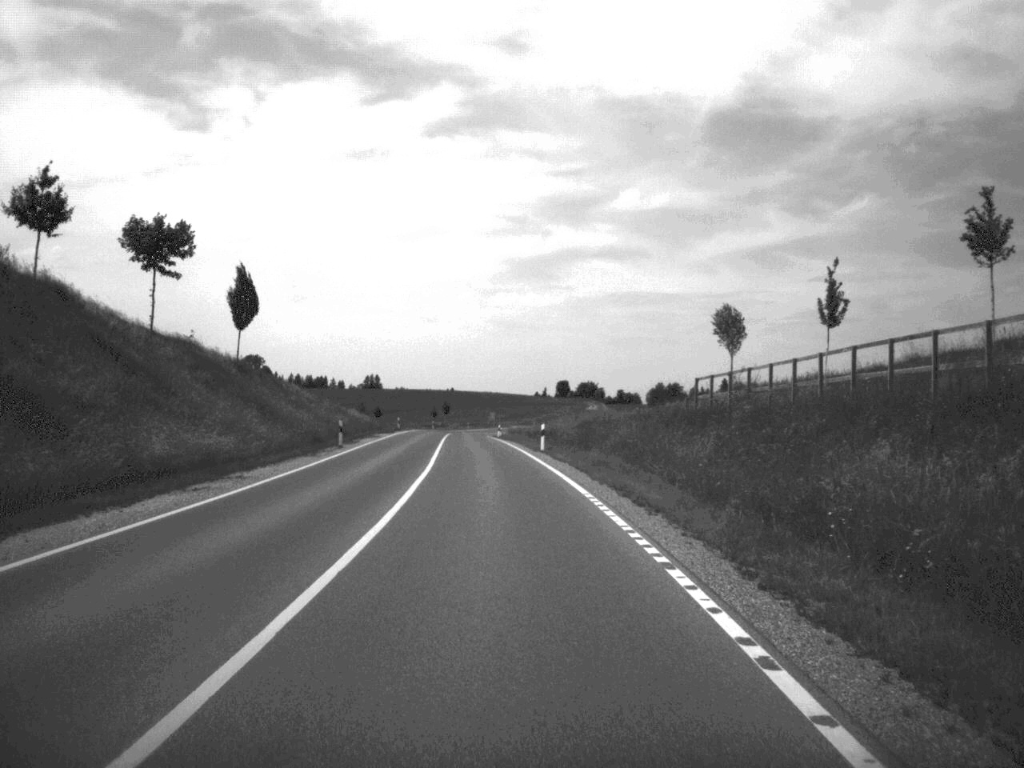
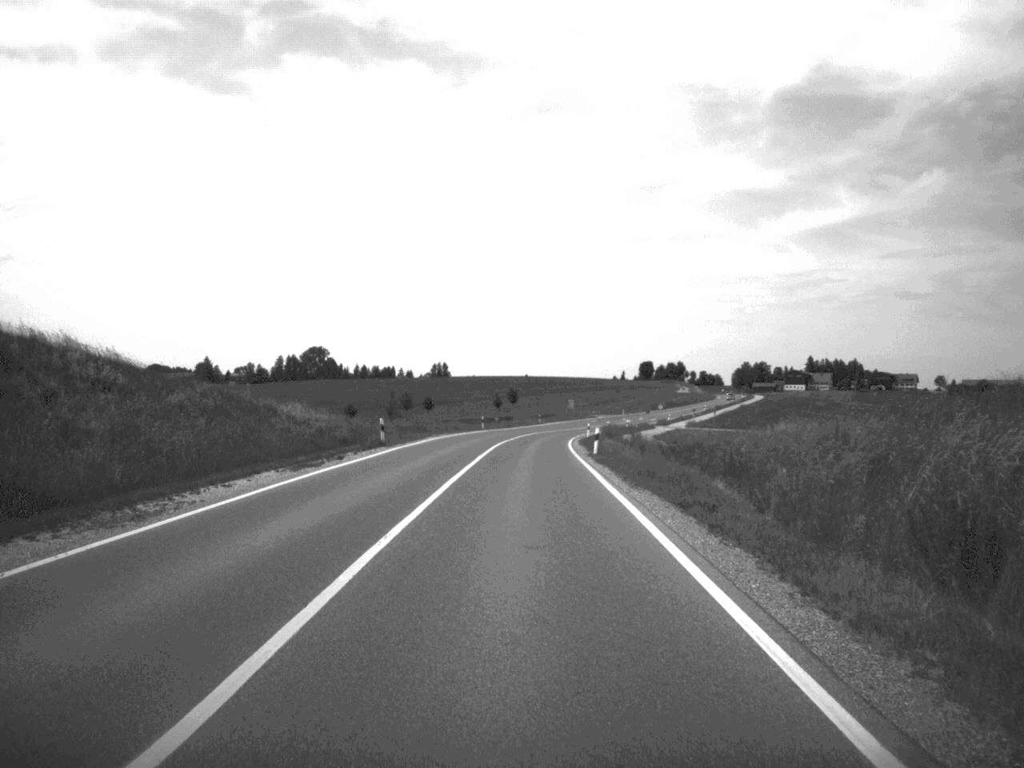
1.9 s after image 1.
(-1.8, +52.3) m; -3°
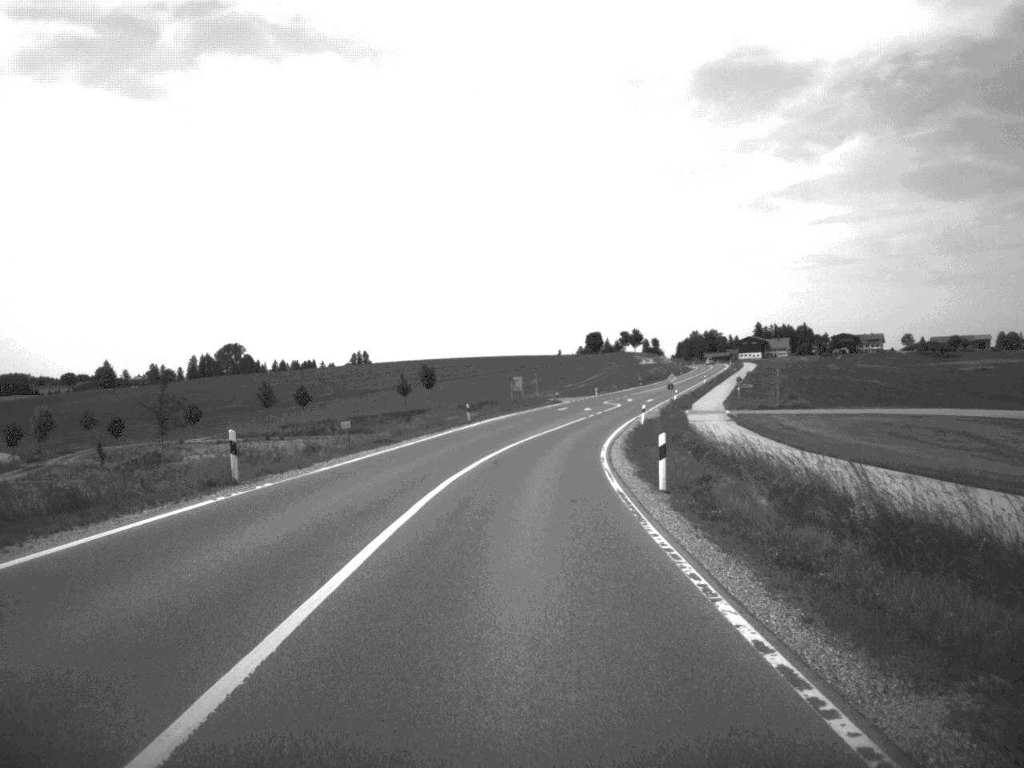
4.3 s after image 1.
(+1.1, +71.5) m; +3°
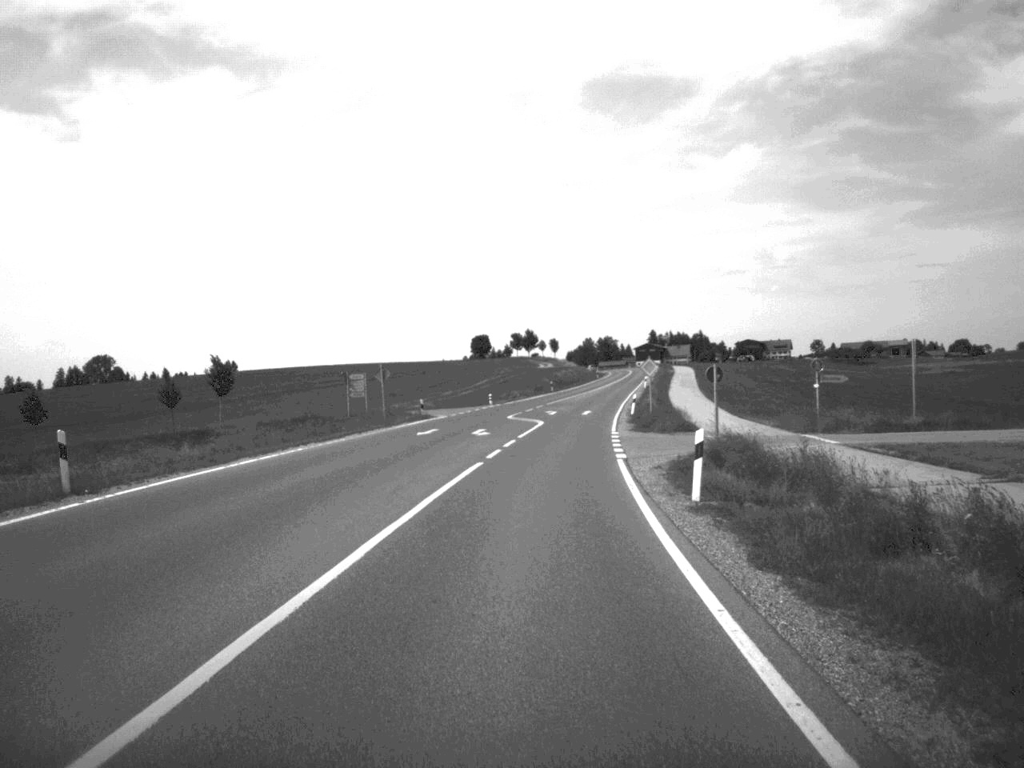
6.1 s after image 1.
(+2.2, +52.4) m; +5°
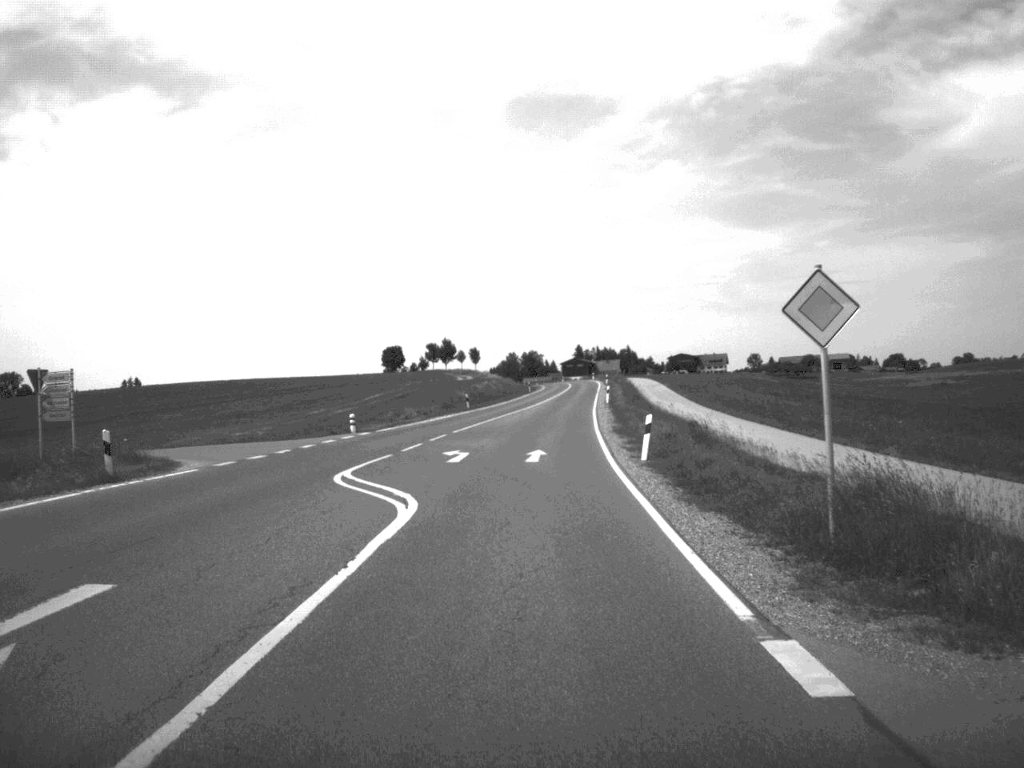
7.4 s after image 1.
(+1.2, +38.9) m; +3°
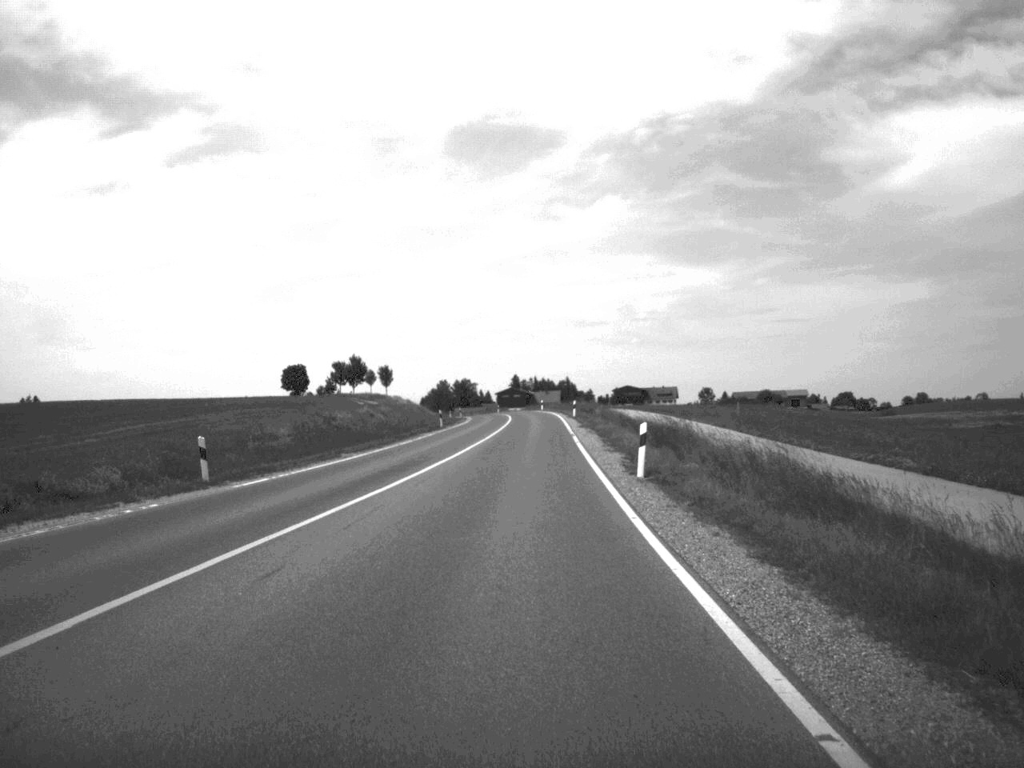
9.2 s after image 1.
(+1.5, +53.4) m; +3°
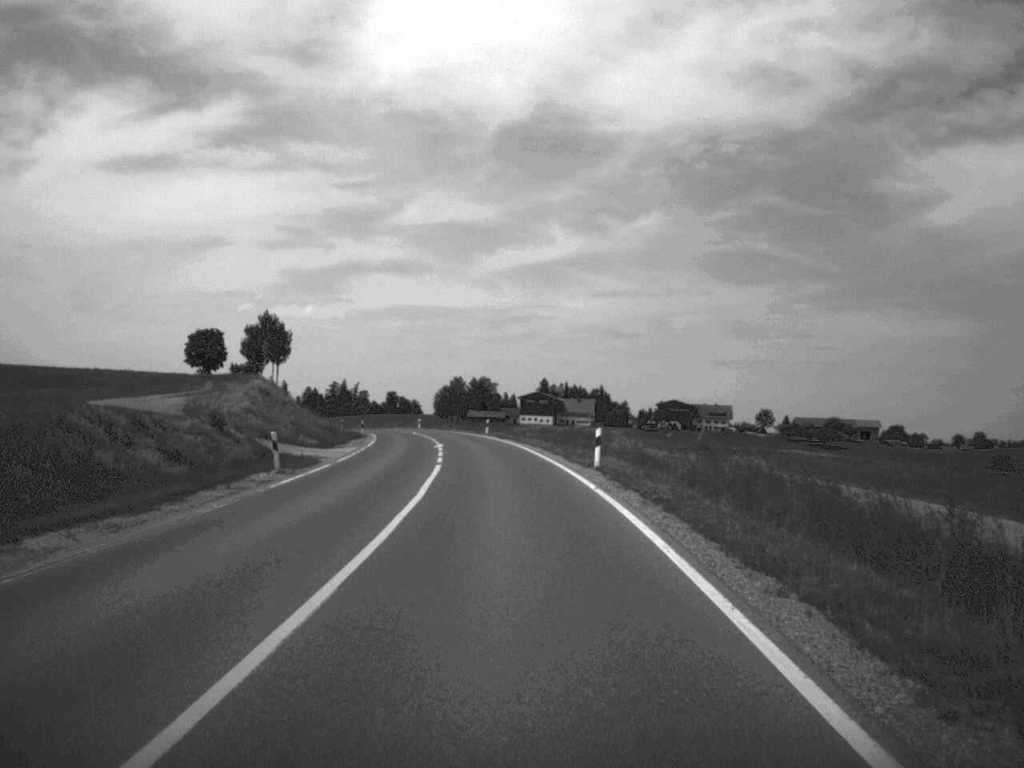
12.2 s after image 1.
(+0.4, +91.5) m; -2°
